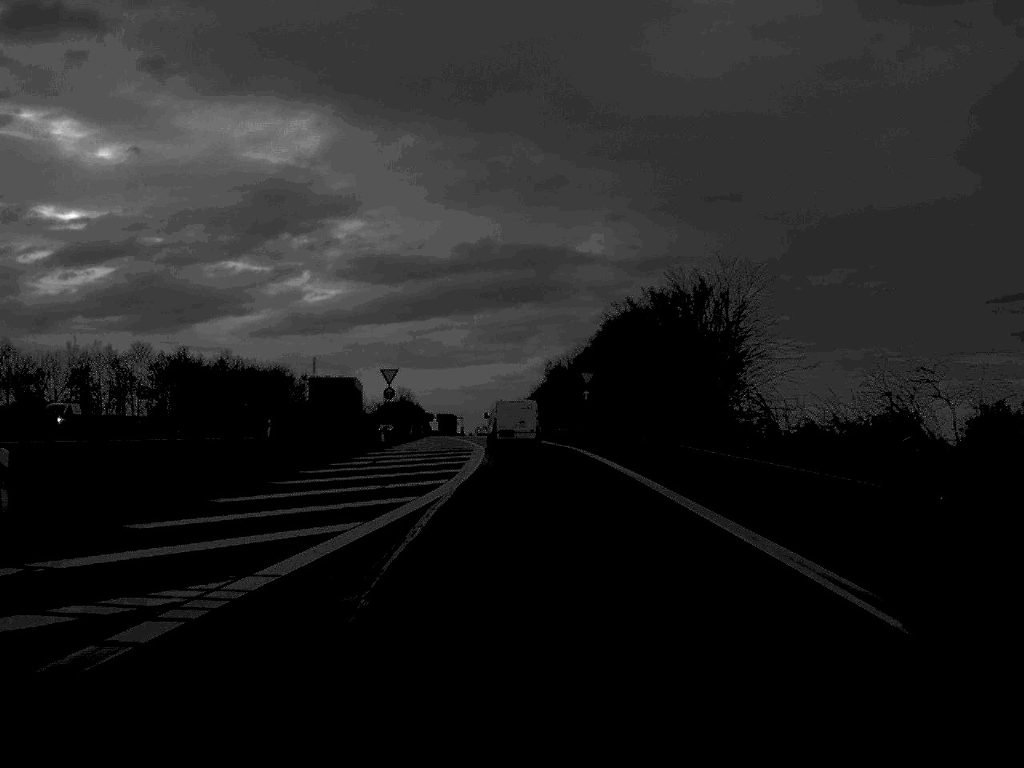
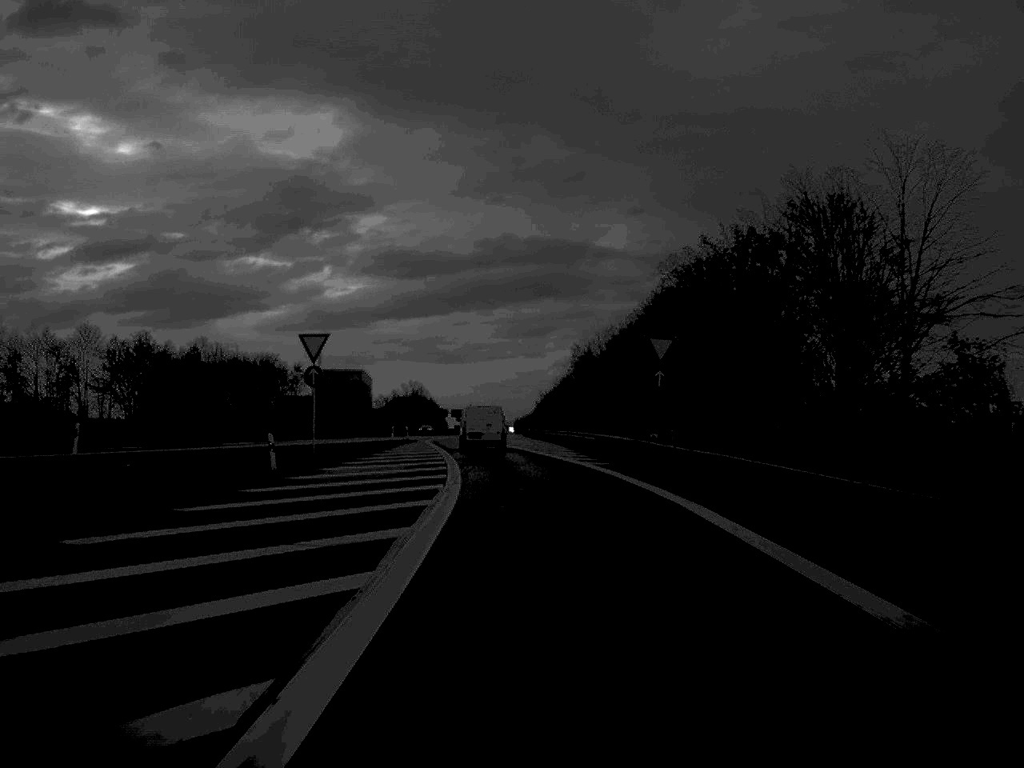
(-0.2, +32.0) m; -1°
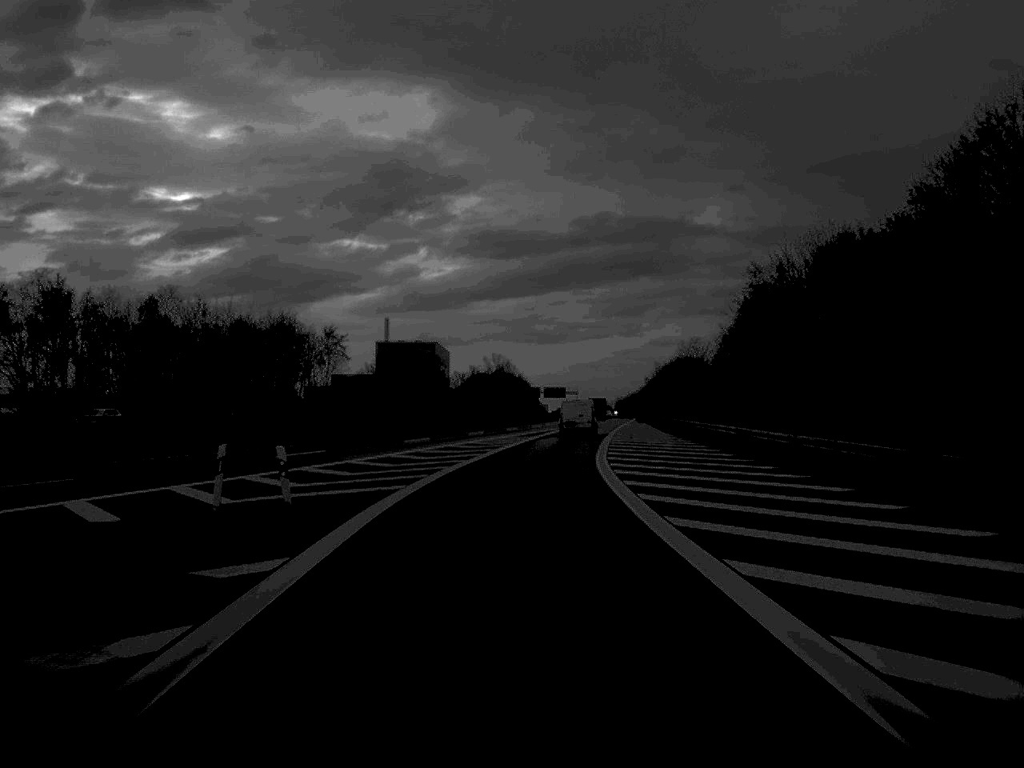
(-2.8, +66.2) m; -4°
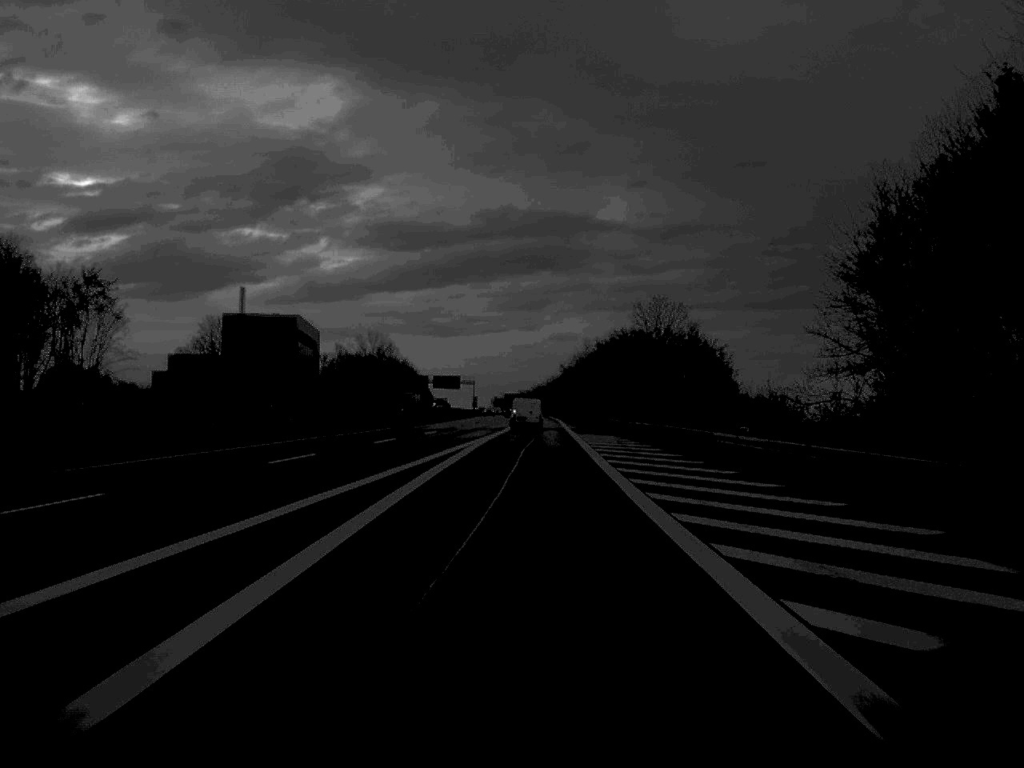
(+2.6, +65.8) m; +5°
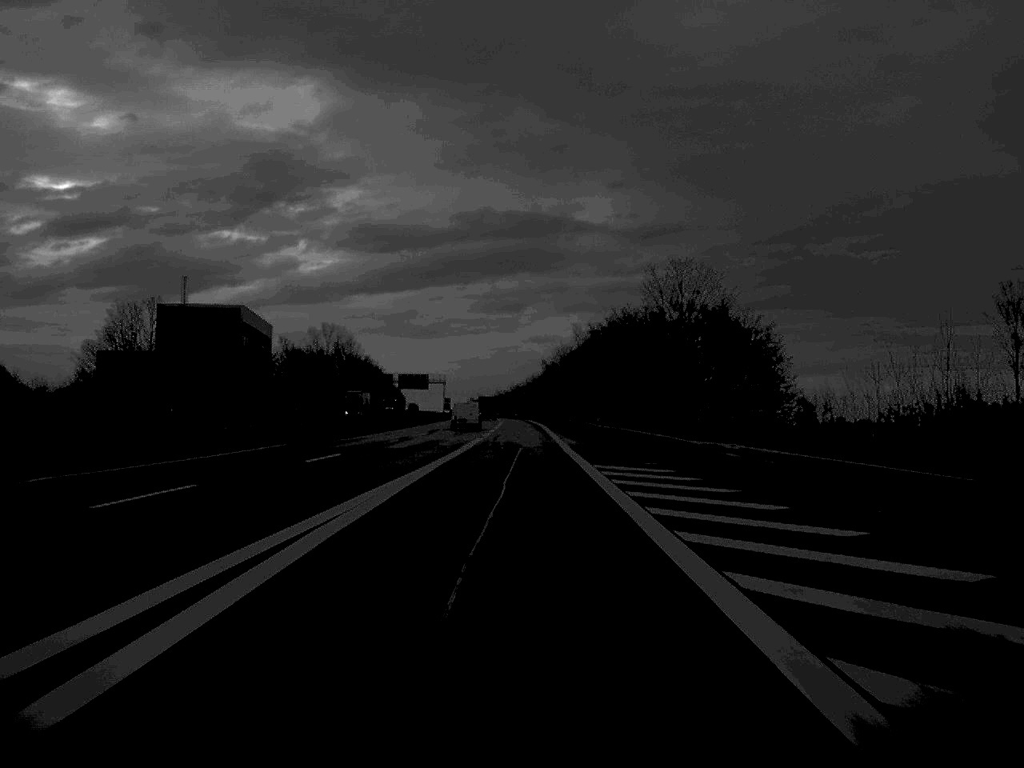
(+0.3, +31.8) m; +1°
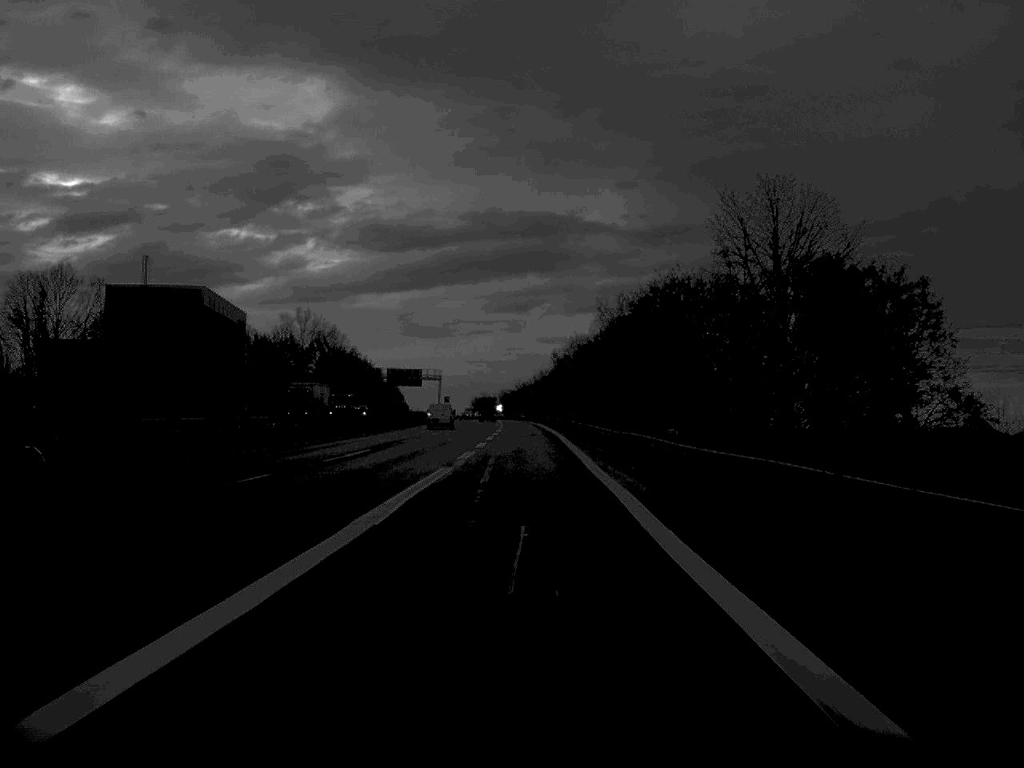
(-0.1, +32.0) m; 0°
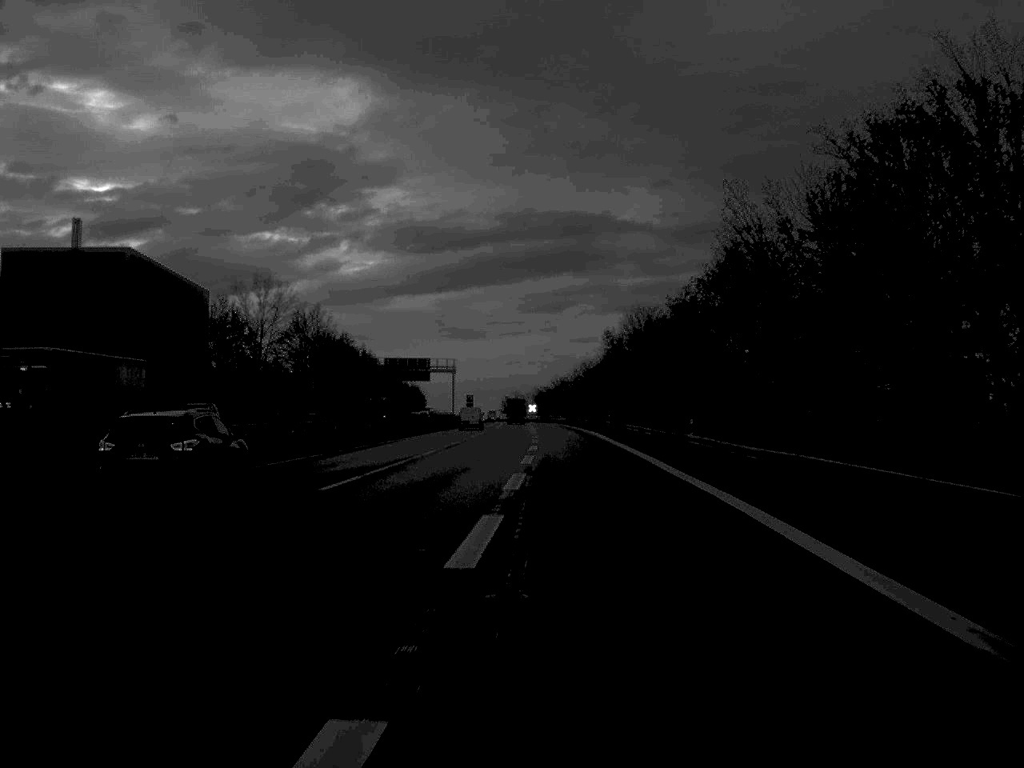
(-0.8, +51.5) m; -1°
